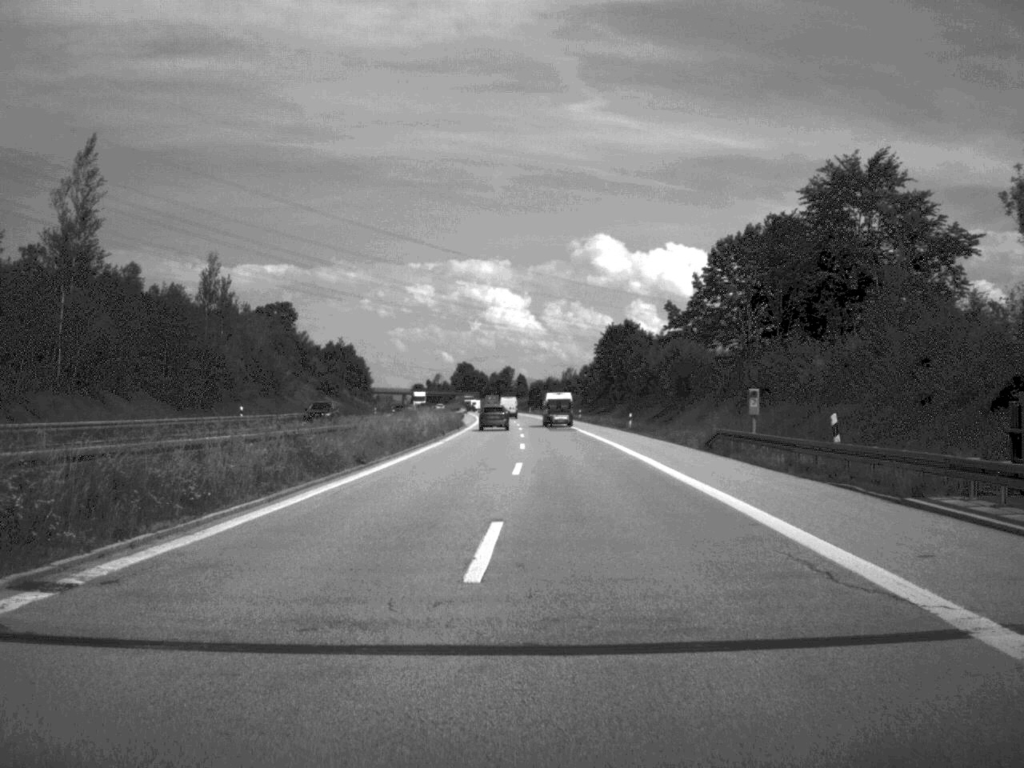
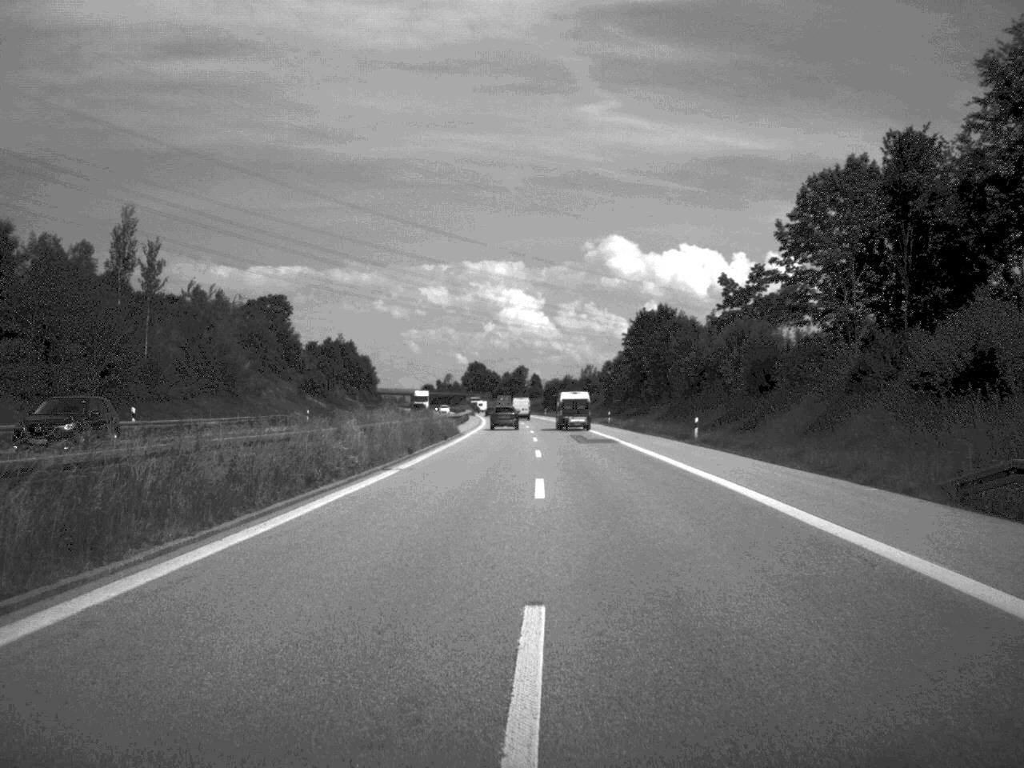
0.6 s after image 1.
(-0.1, +25.2) m; -1°
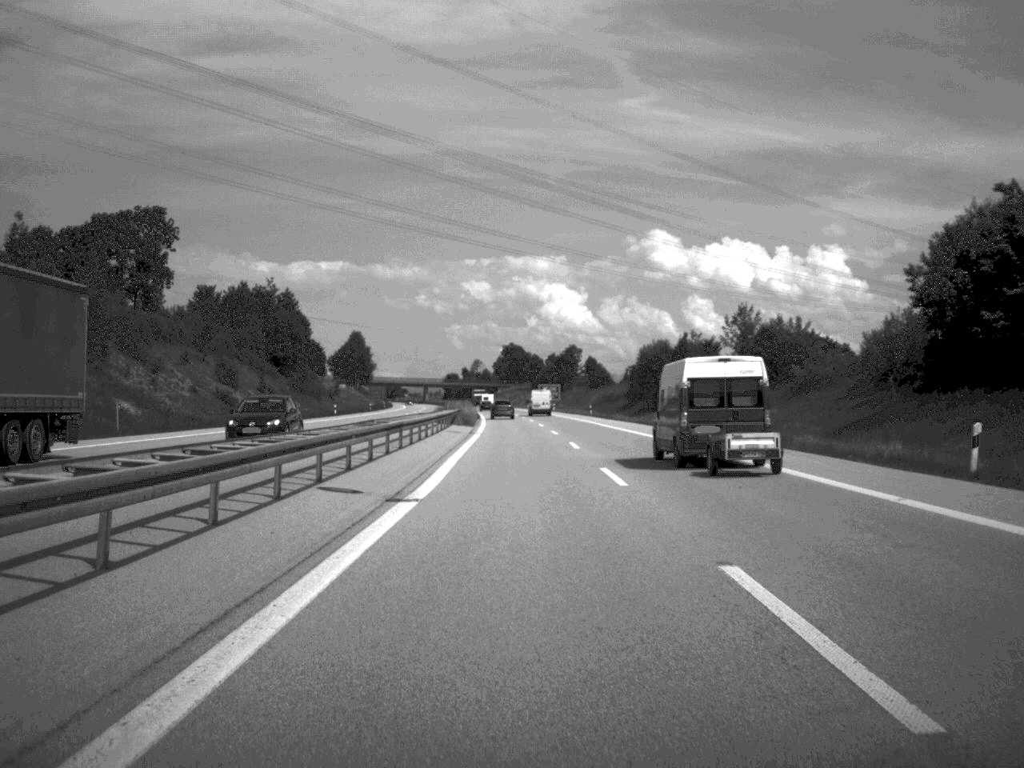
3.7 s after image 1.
(-2.5, +127.9) m; -2°
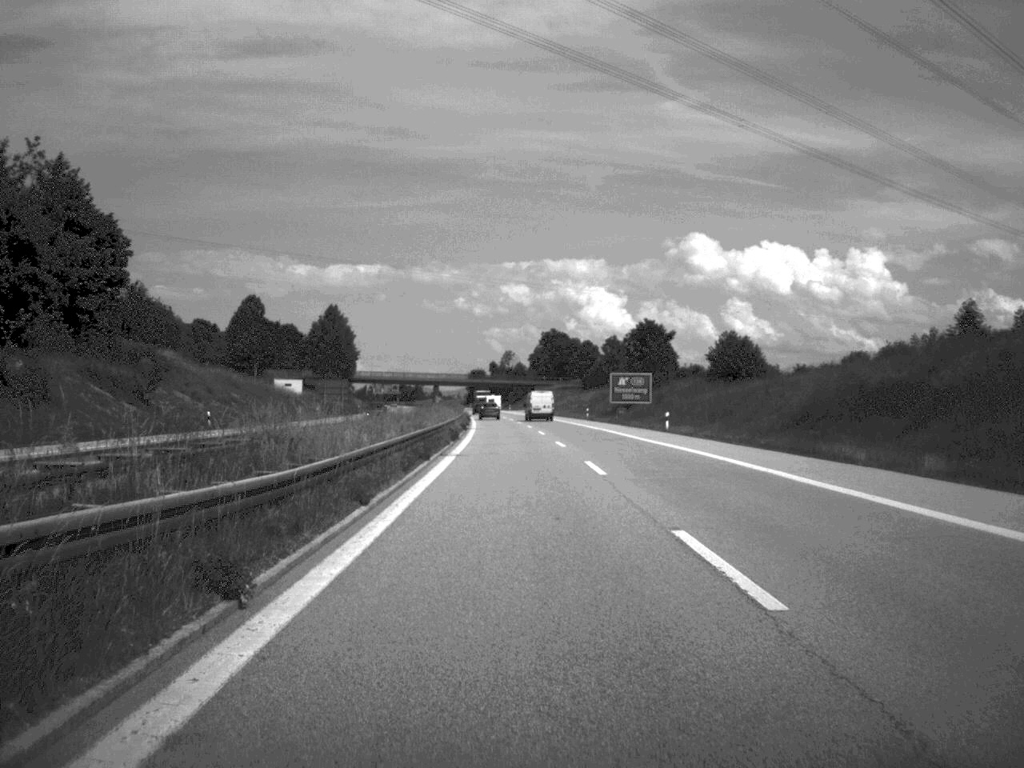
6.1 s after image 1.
(-1.7, +101.9) m; -2°
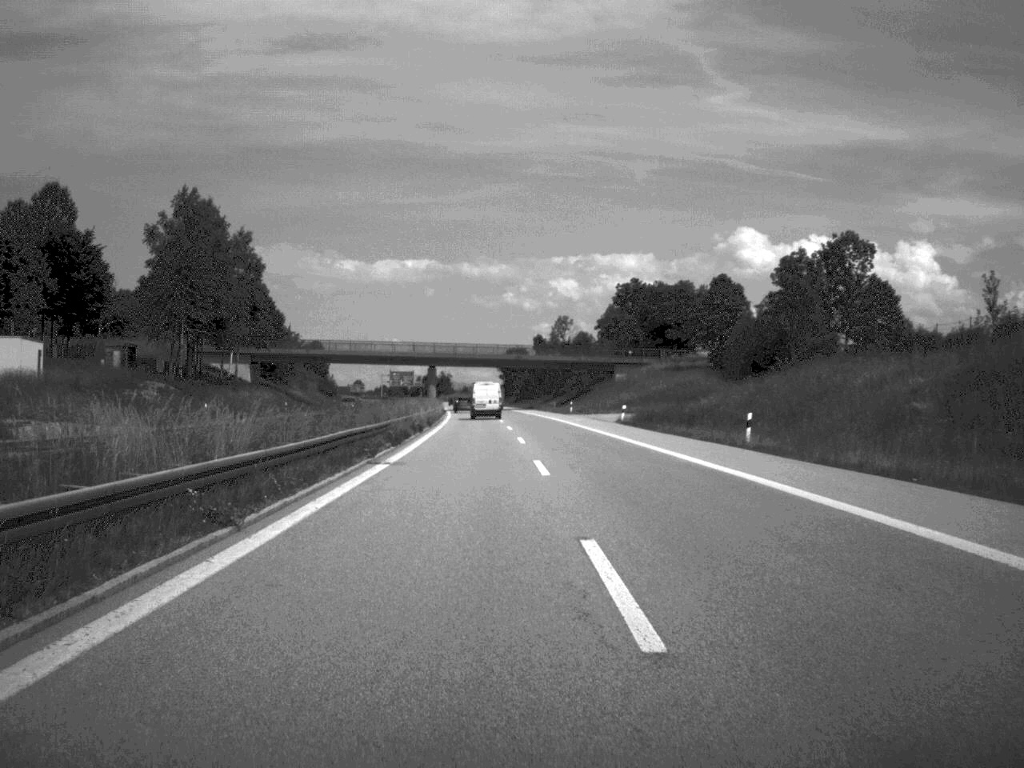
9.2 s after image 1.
(-2.6, +125.6) m; -2°
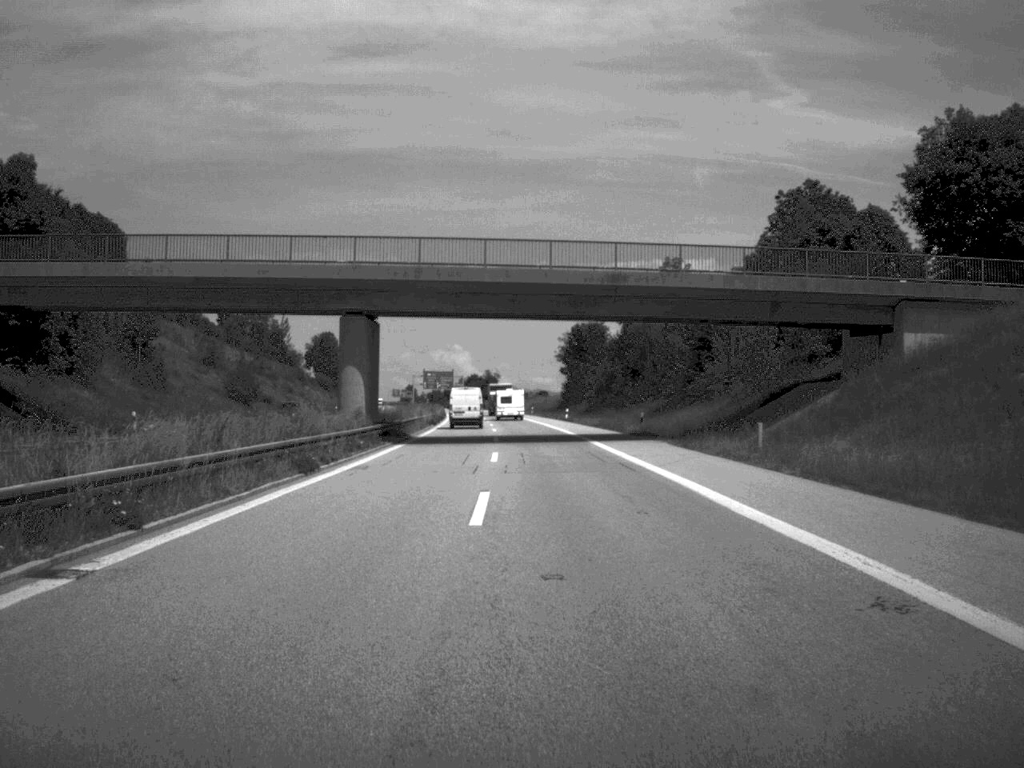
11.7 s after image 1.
(-1.9, +97.8) m; -3°
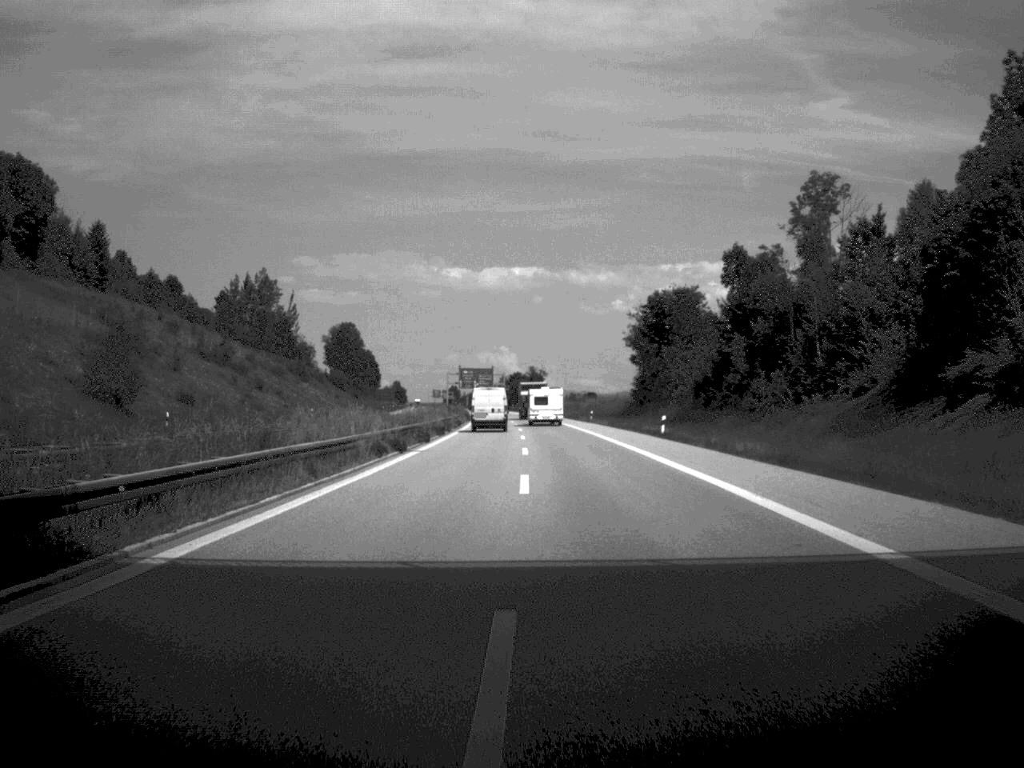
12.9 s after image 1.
(-0.9, +47.5) m; -2°
